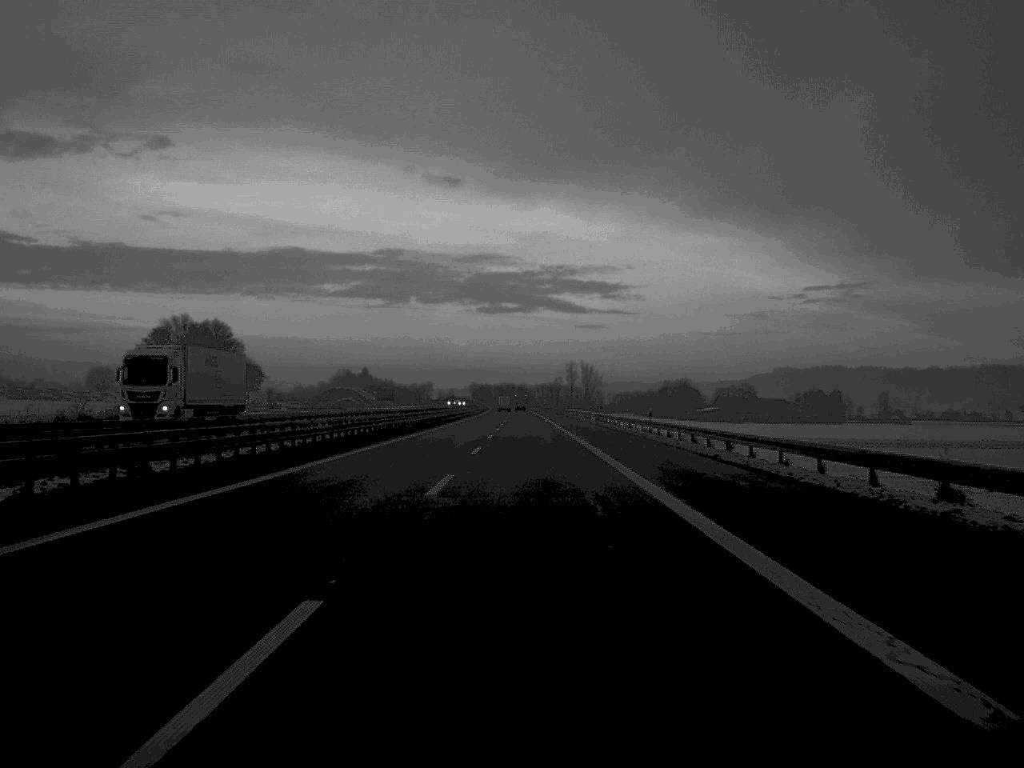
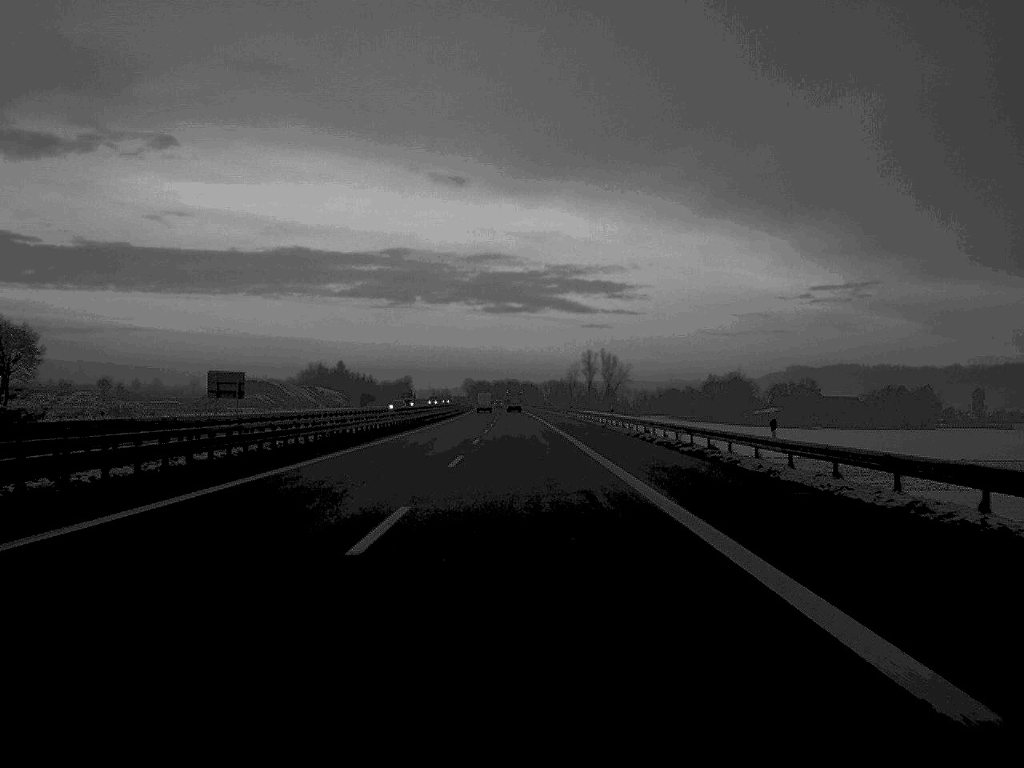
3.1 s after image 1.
(-0.1, +133.5) m; 0°
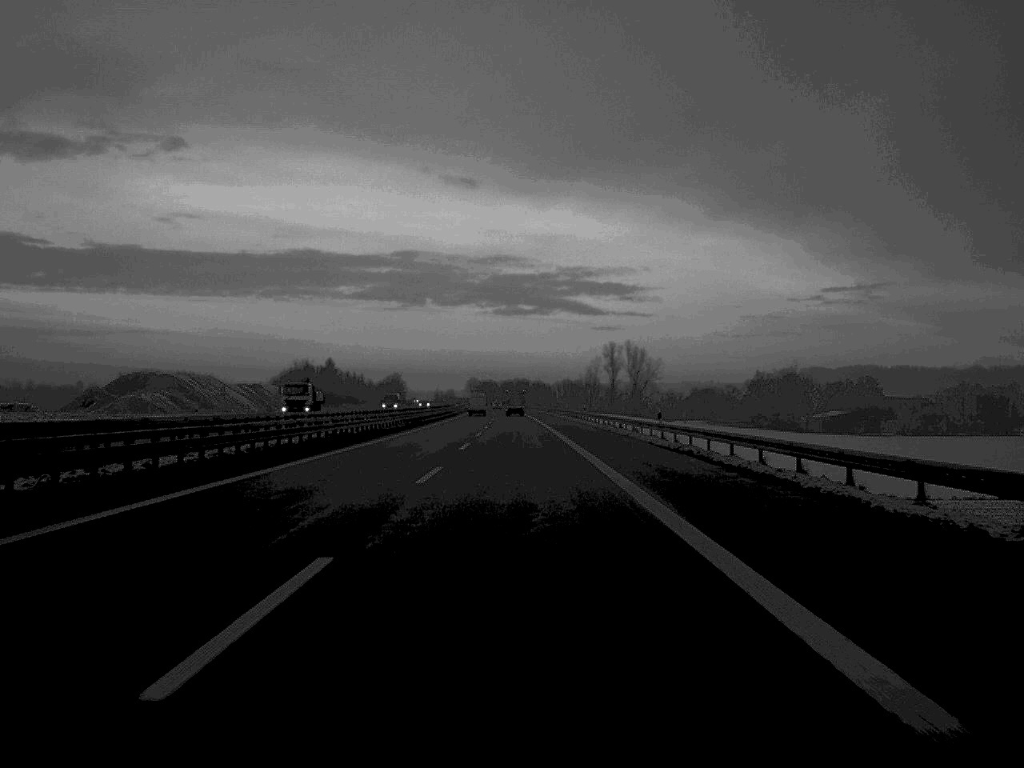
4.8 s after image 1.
(-0.2, +77.7) m; 0°
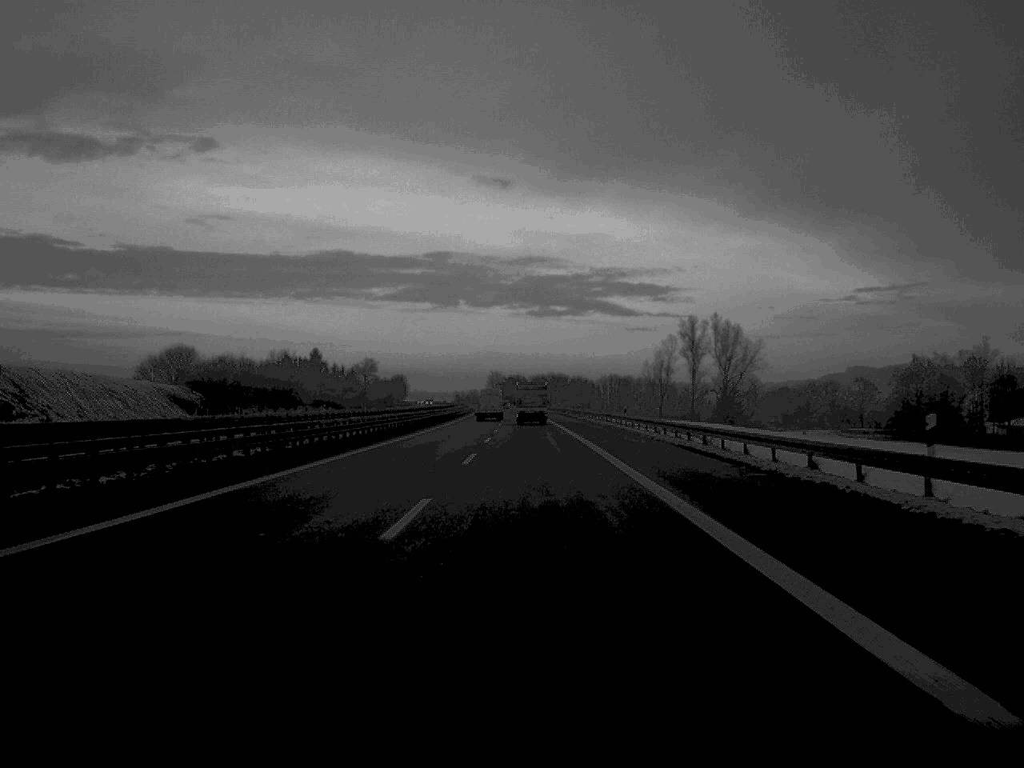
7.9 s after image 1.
(-1.6, +134.6) m; -1°
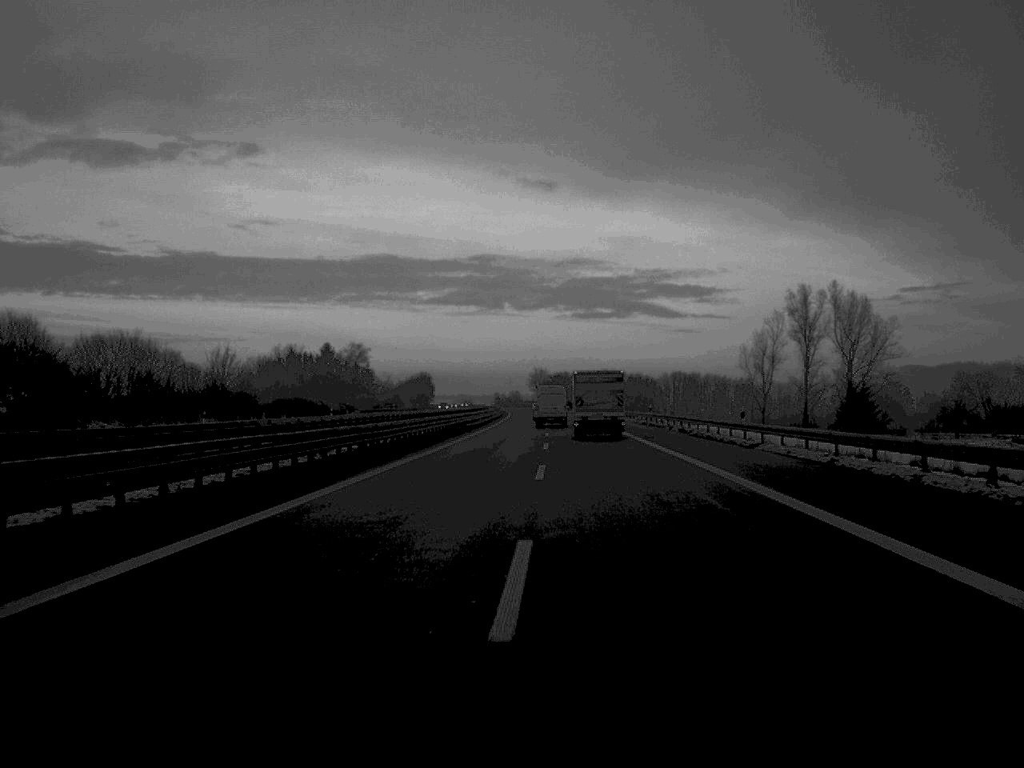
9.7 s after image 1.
(-1.3, +77.6) m; -2°
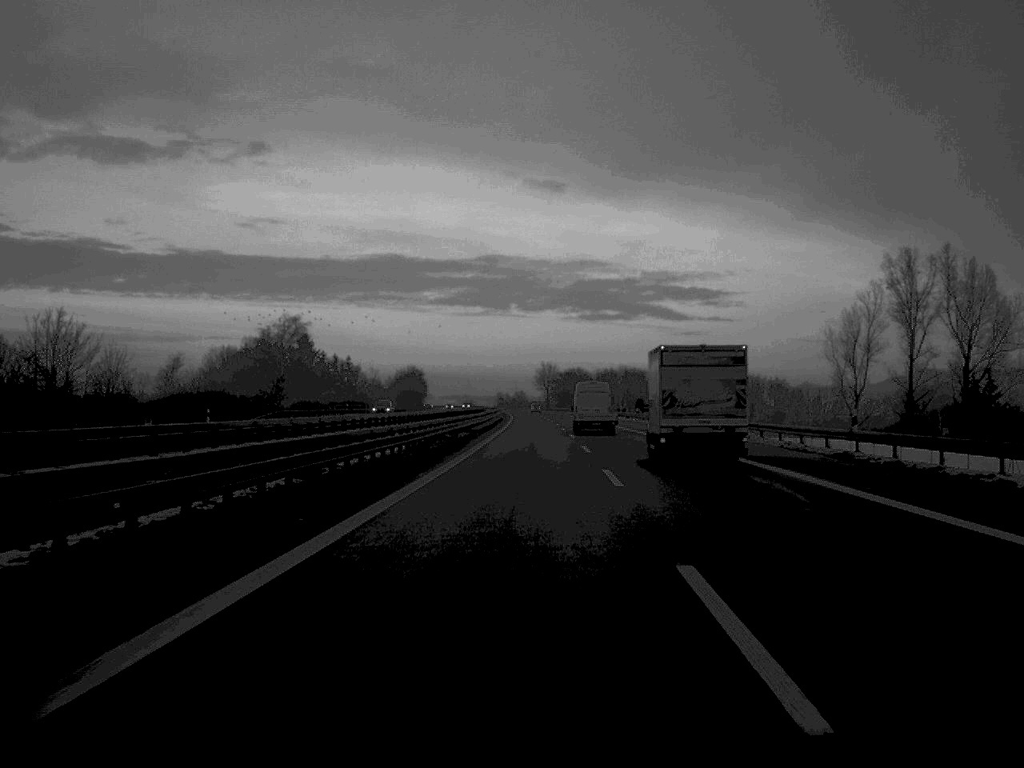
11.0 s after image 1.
(-0.3, +55.8) m; 0°
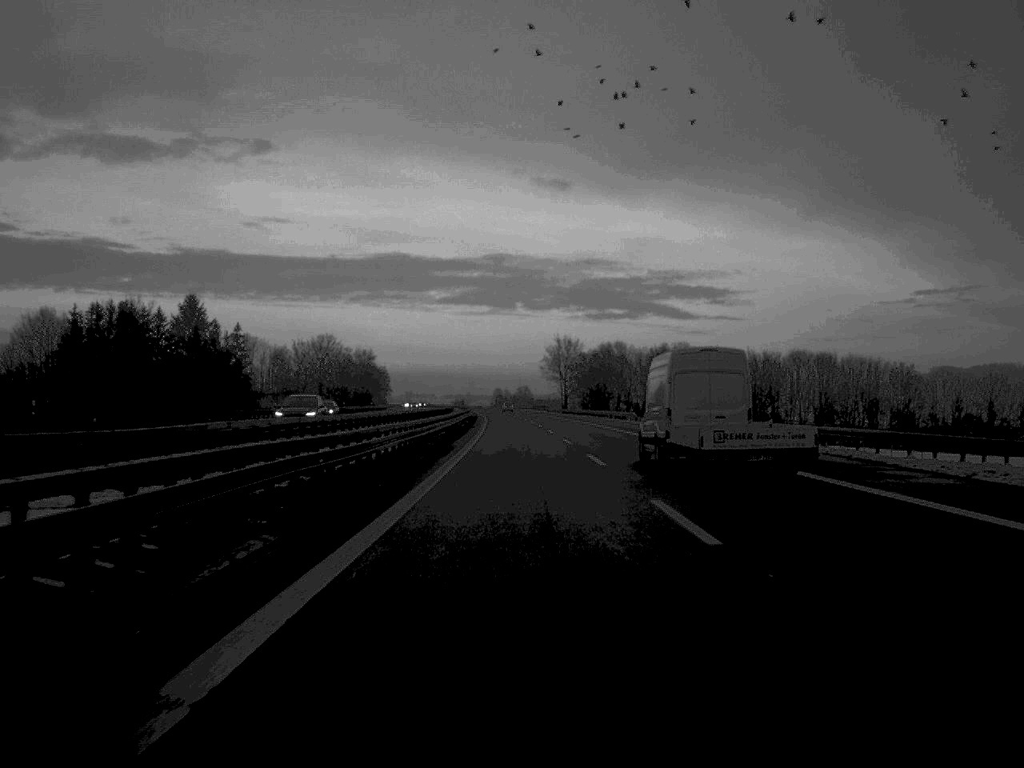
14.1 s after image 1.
(+0.3, +134.5) m; 0°
